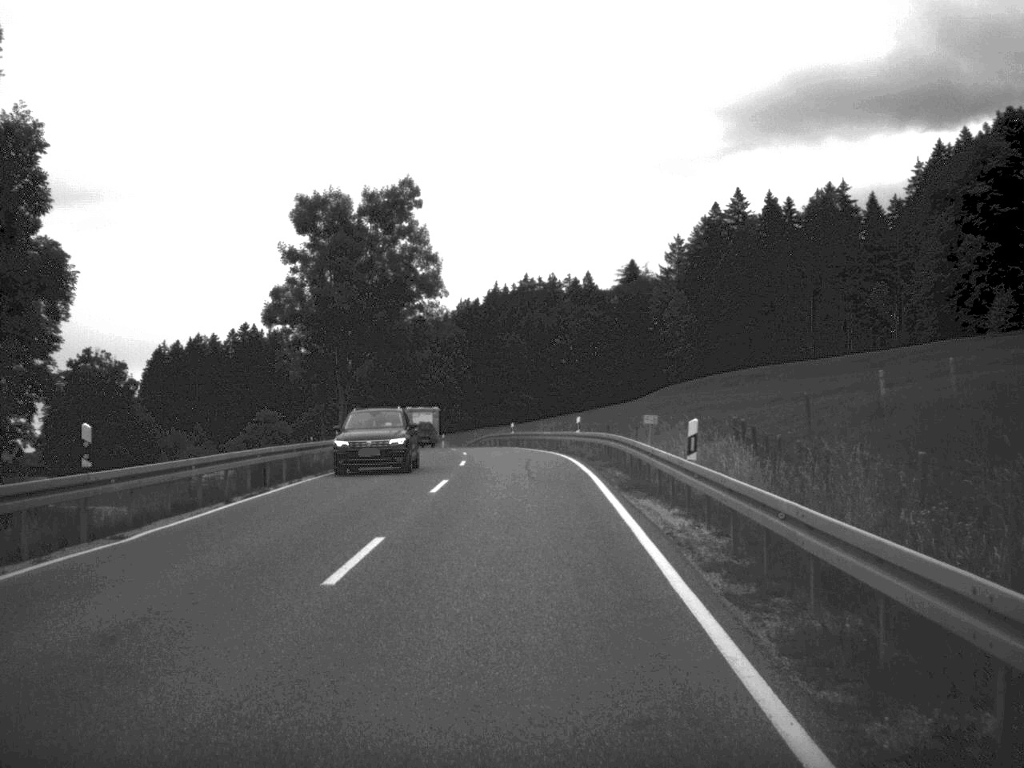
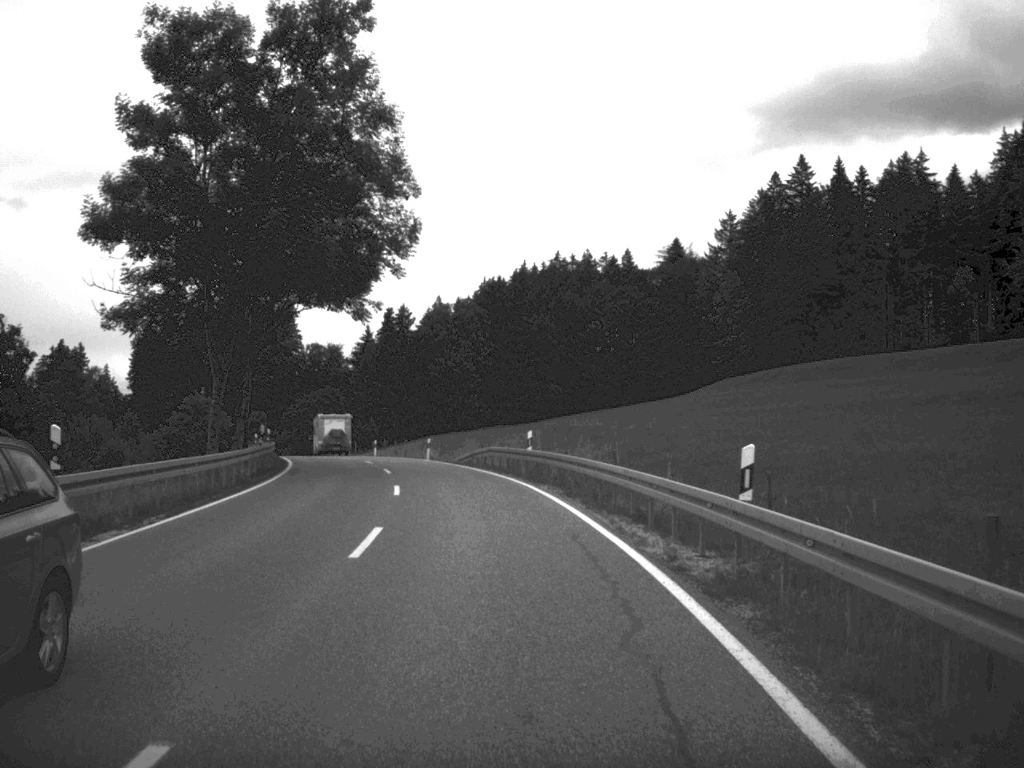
(0.0, +32.4) m; -1°
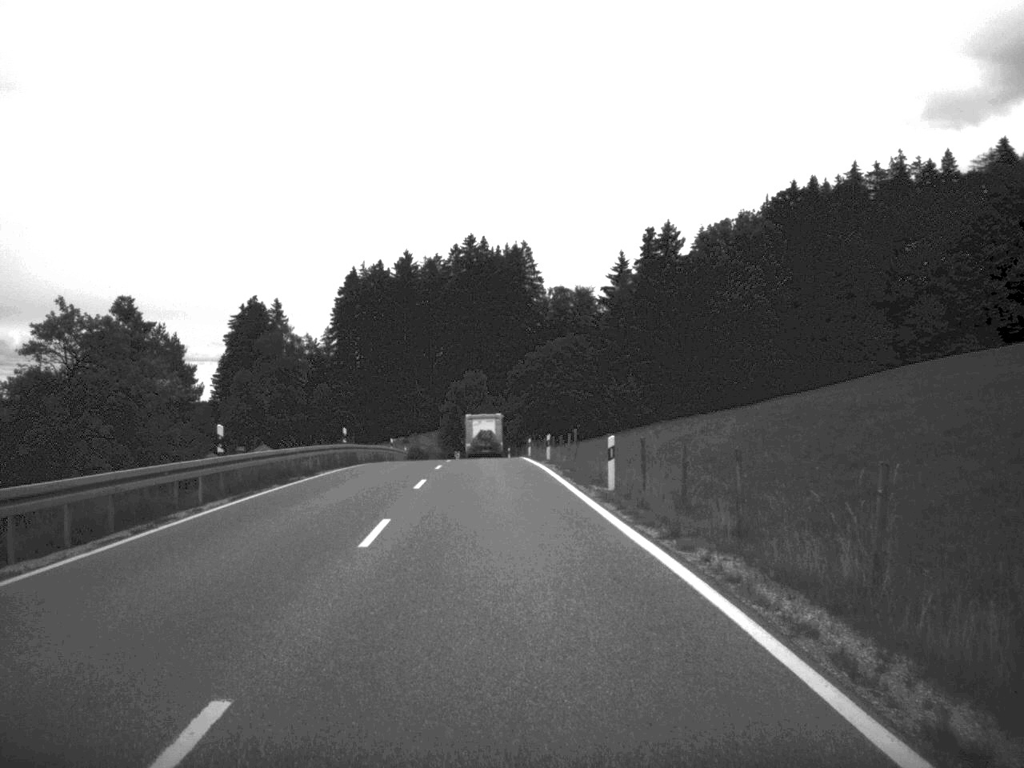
(-6.1, +57.6) m; -12°
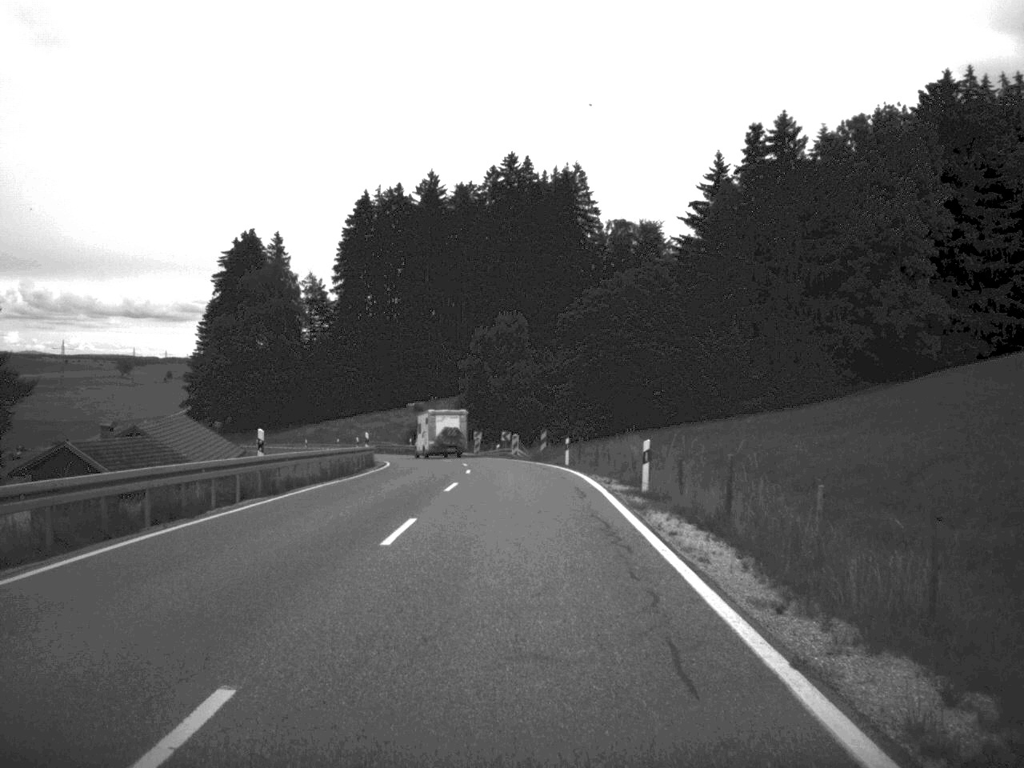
(-1.3, +46.6) m; -2°
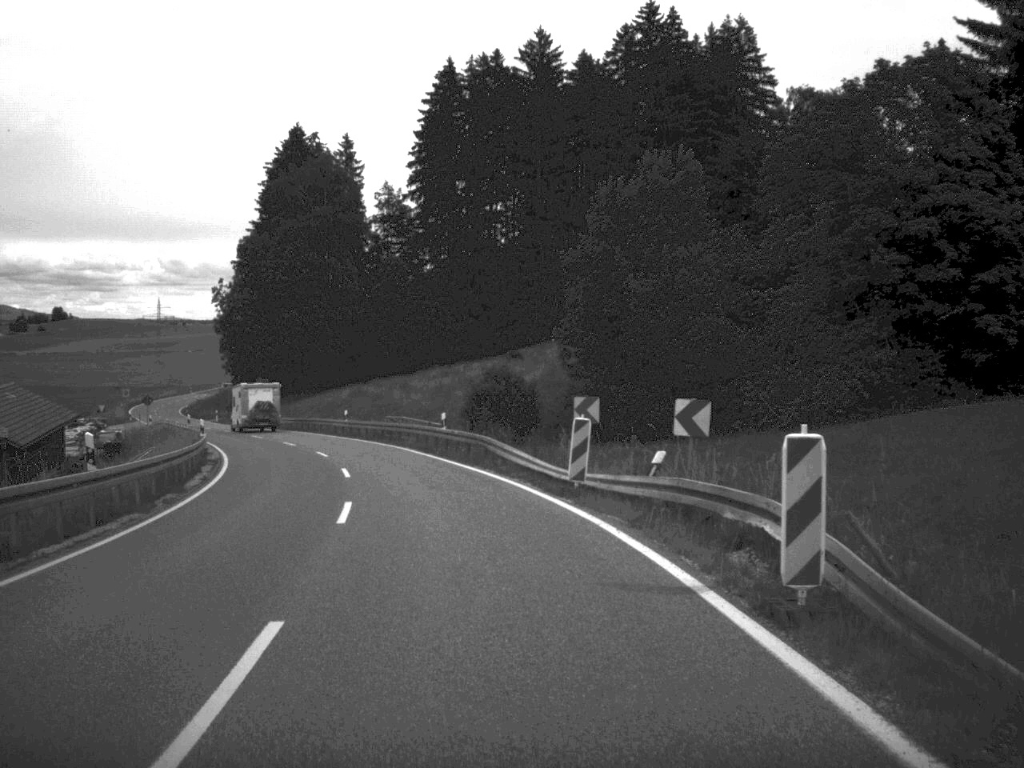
(-1.4, +56.1) m; -7°
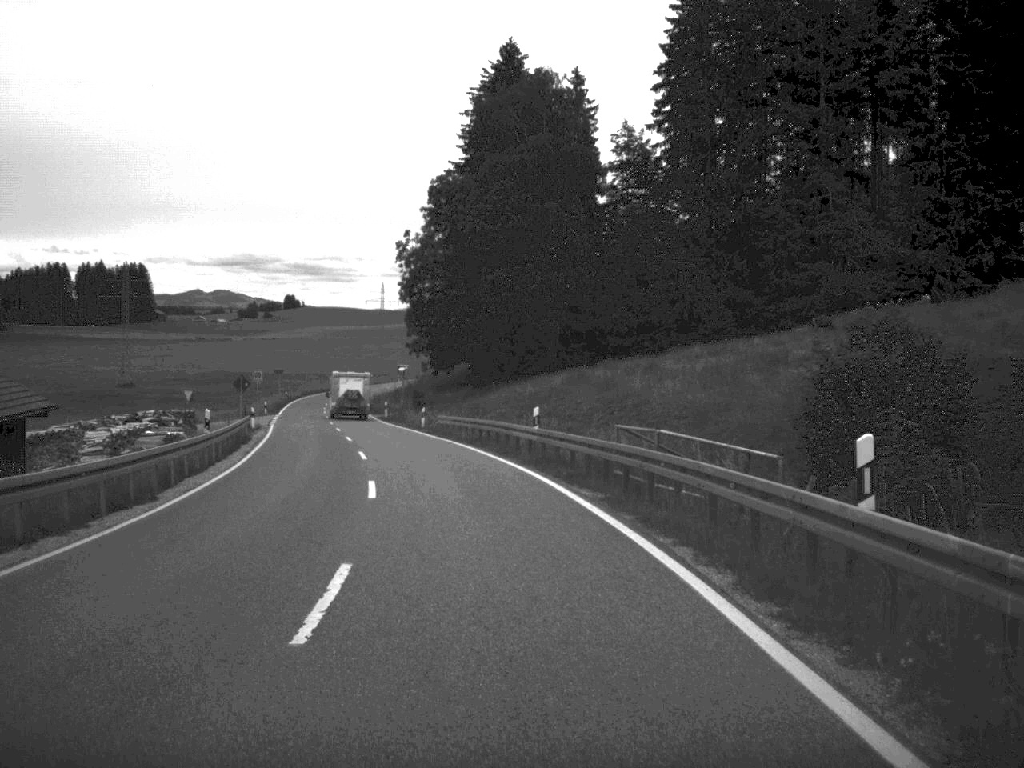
(-3.2, +32.3) m; -11°
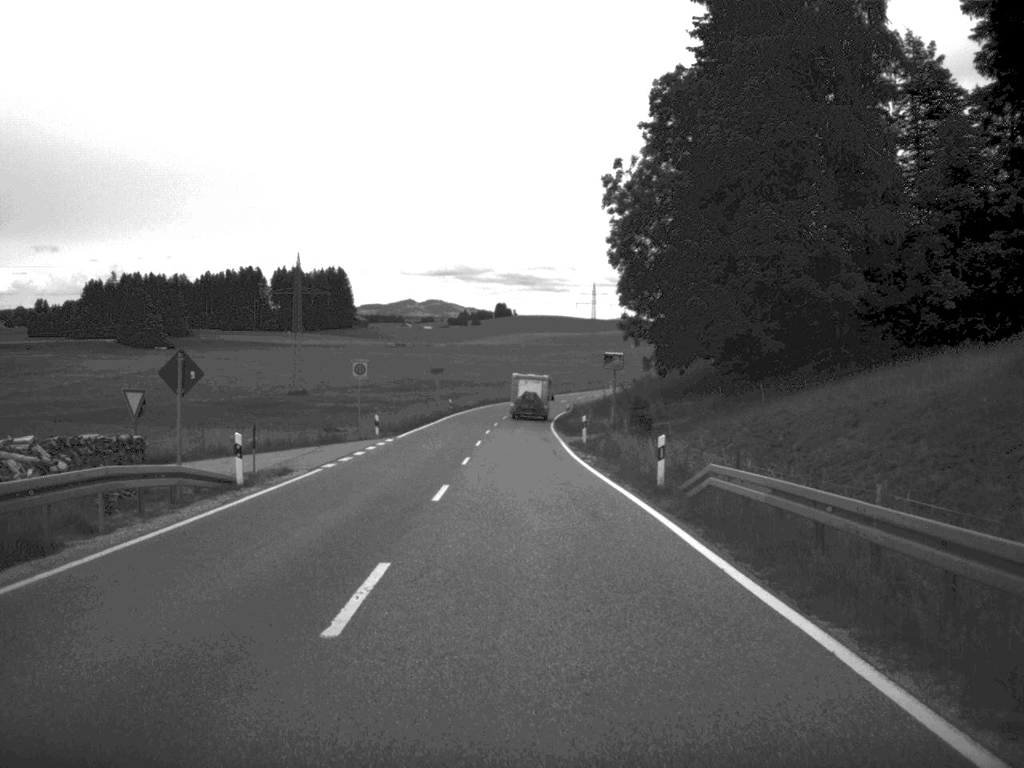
(-3.1, +34.8) m; -10°
